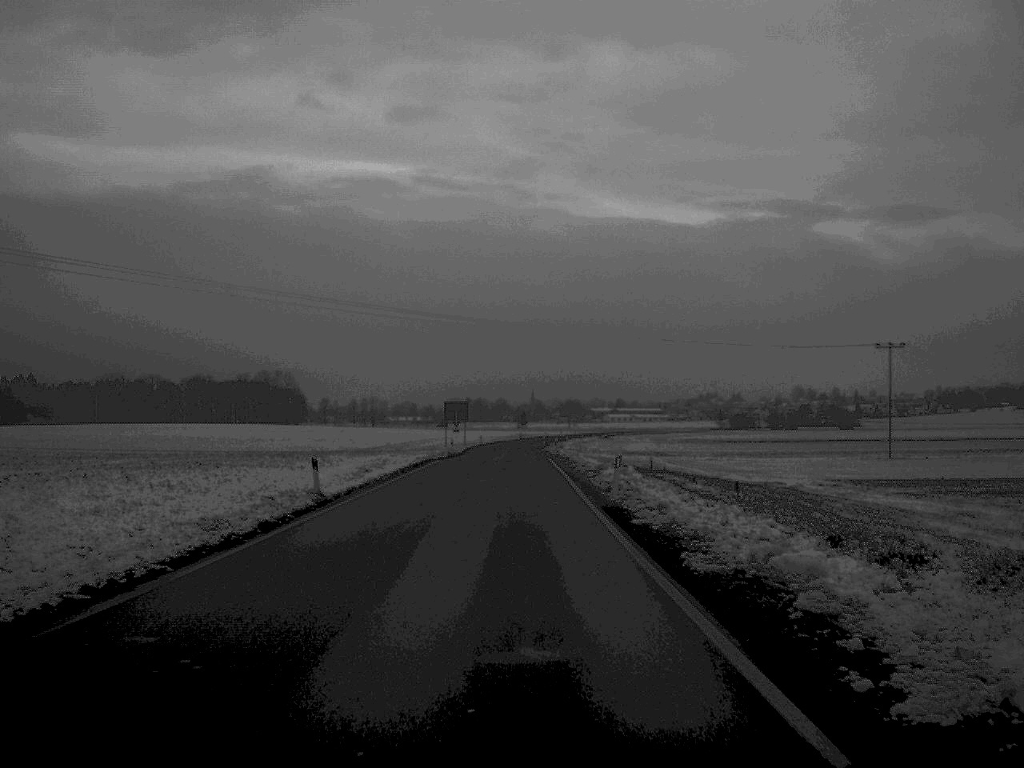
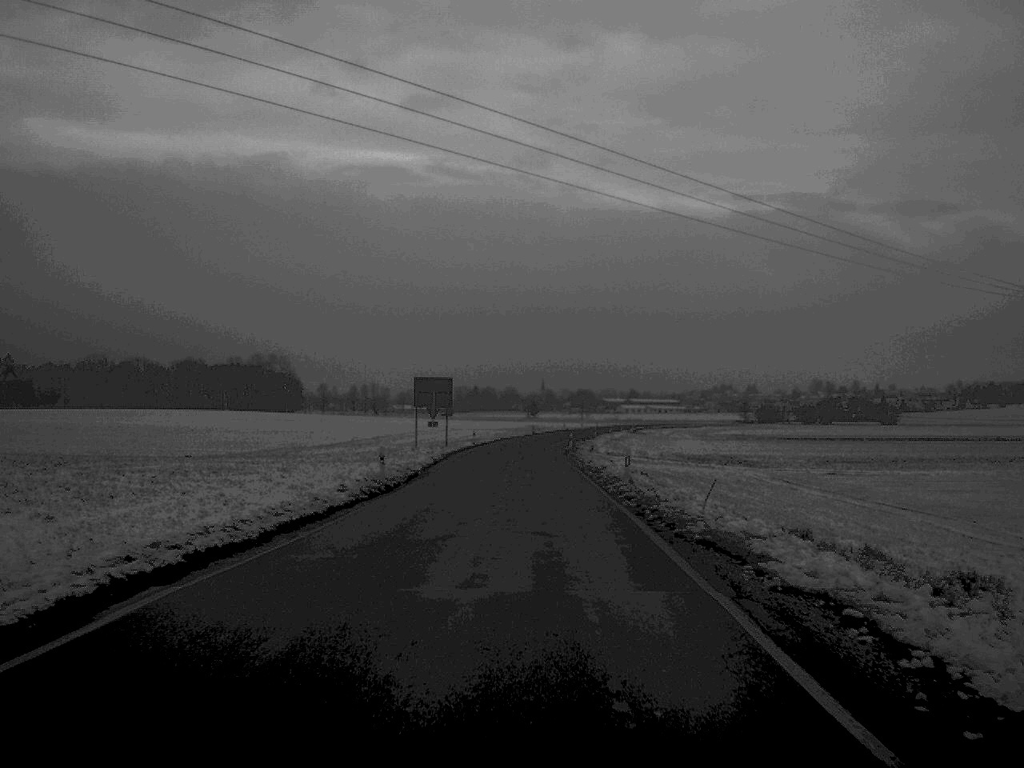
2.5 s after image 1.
(-0.5, +44.7) m; 0°
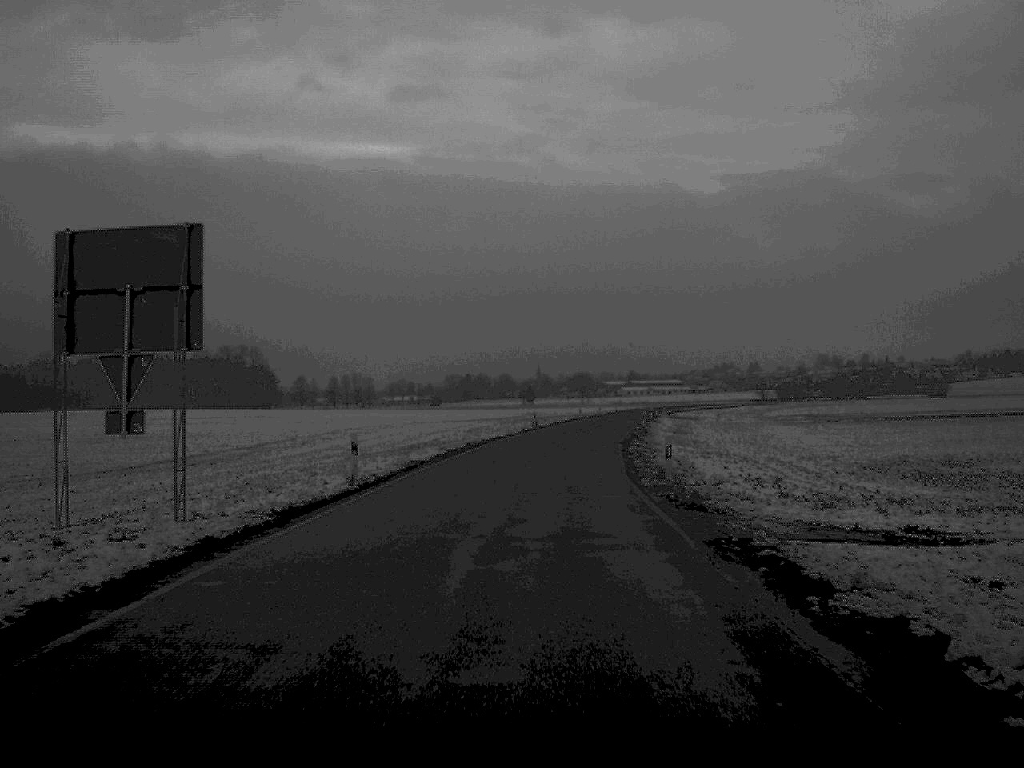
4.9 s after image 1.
(0.0, +57.1) m; 0°
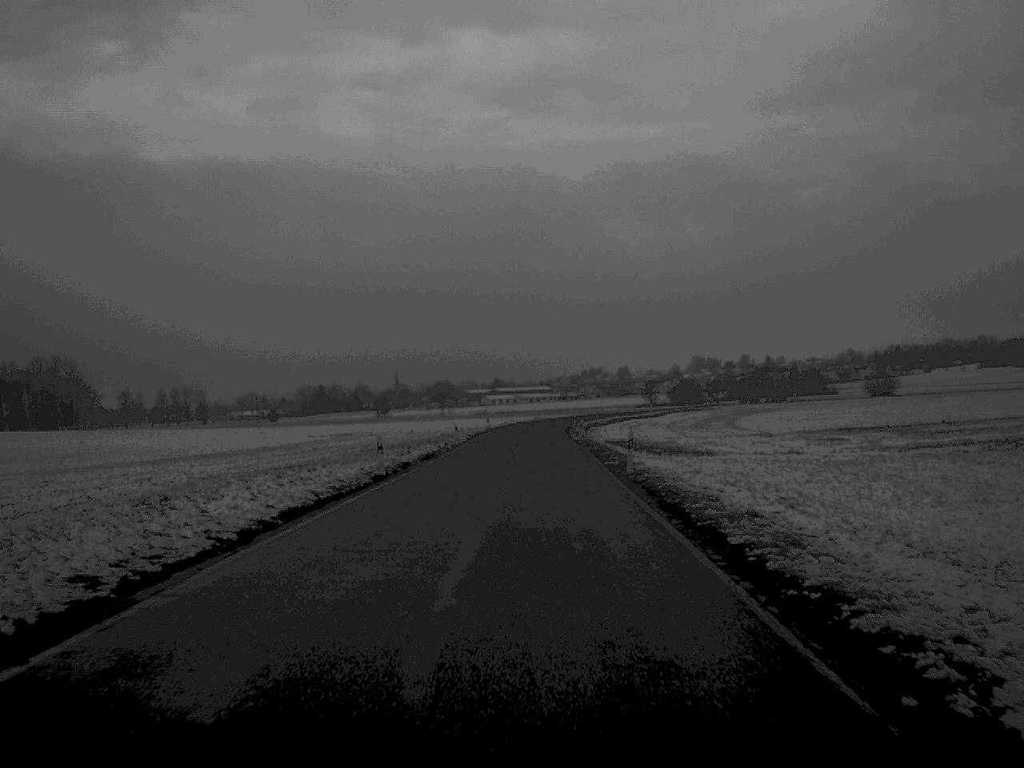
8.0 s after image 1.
(+4.8, +77.5) m; +6°
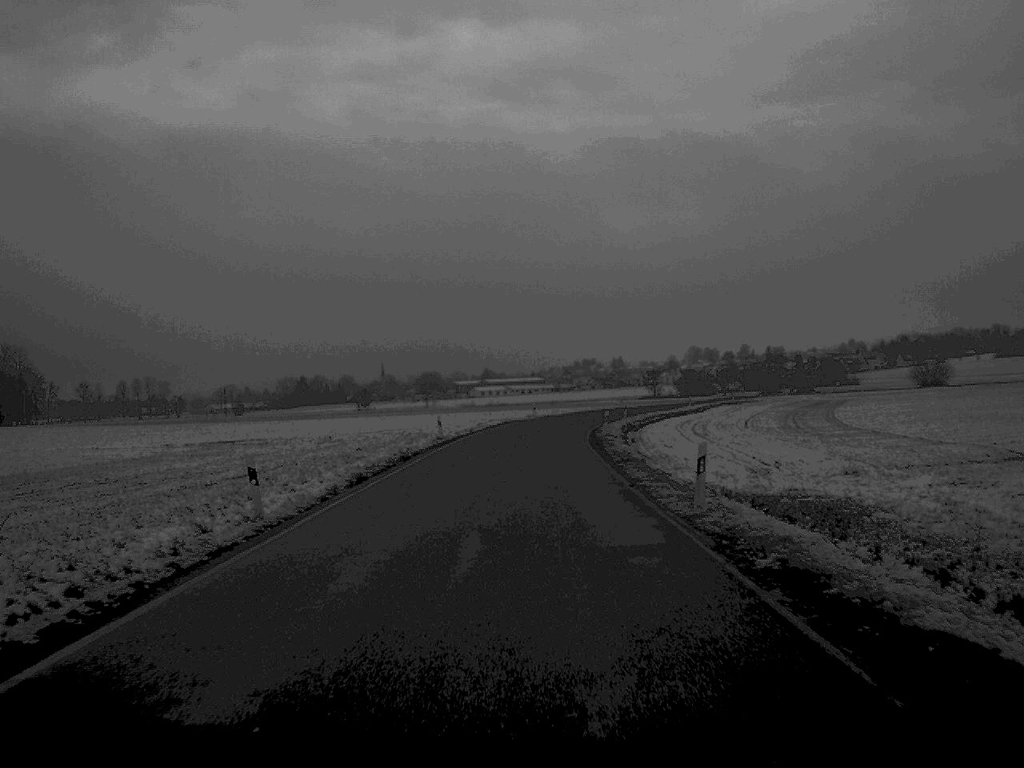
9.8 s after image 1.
(+0.1, +46.2) m; 0°
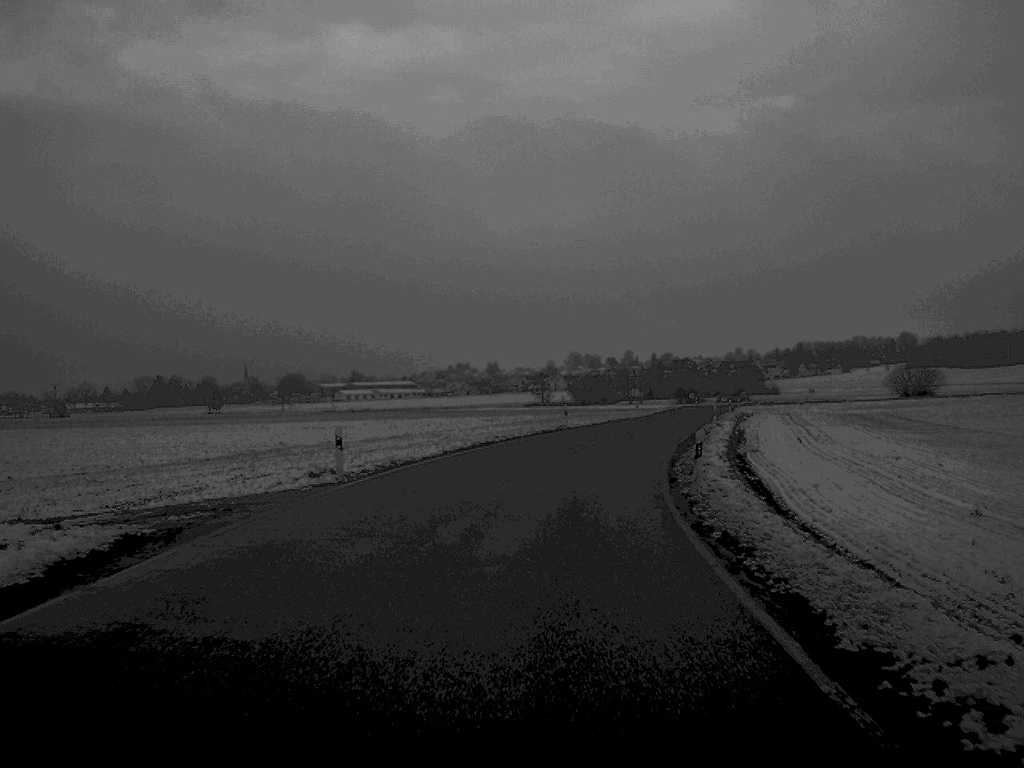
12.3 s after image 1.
(+1.6, +62.8) m; +6°
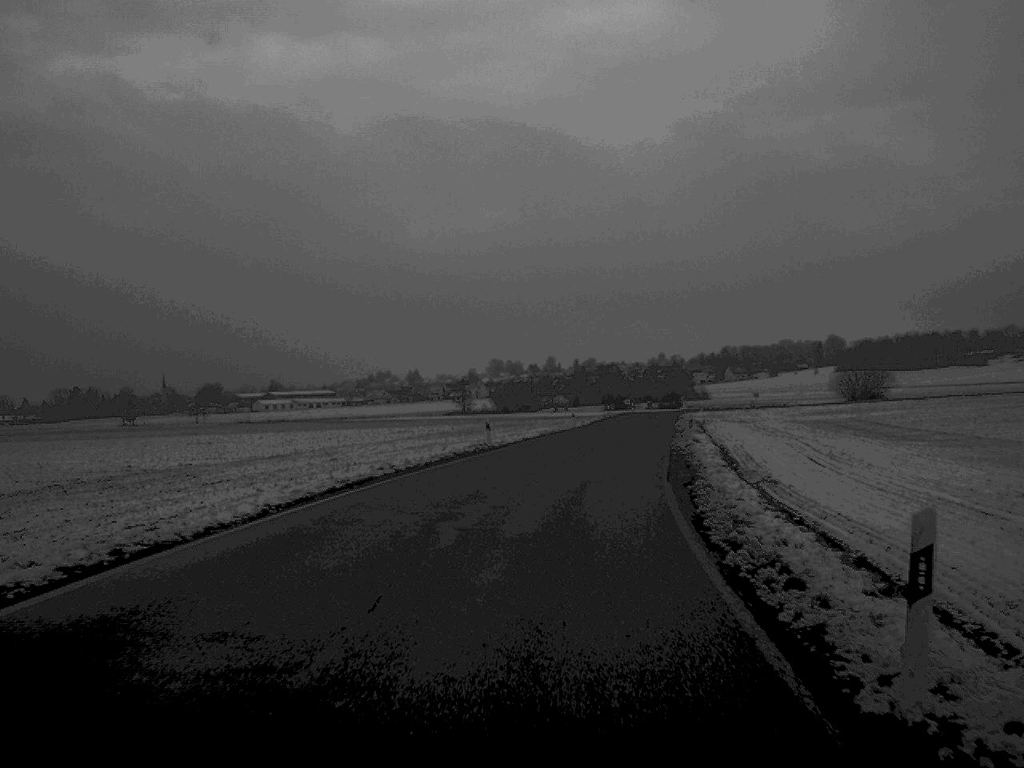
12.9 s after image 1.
(+0.4, +14.4) m; +4°
